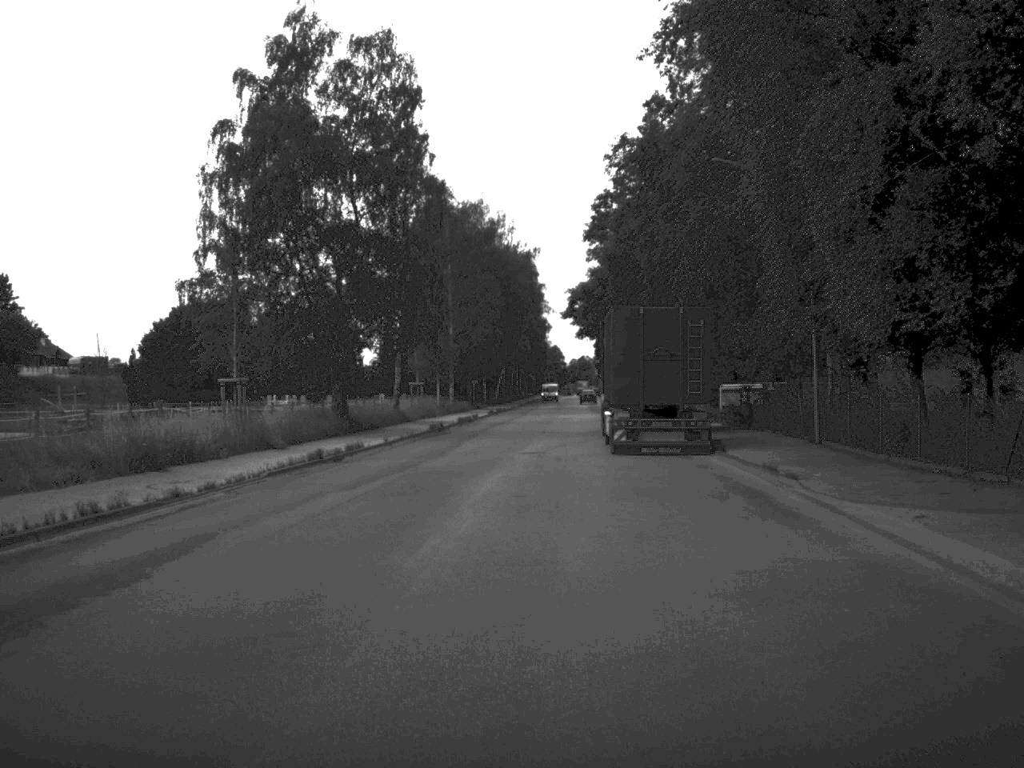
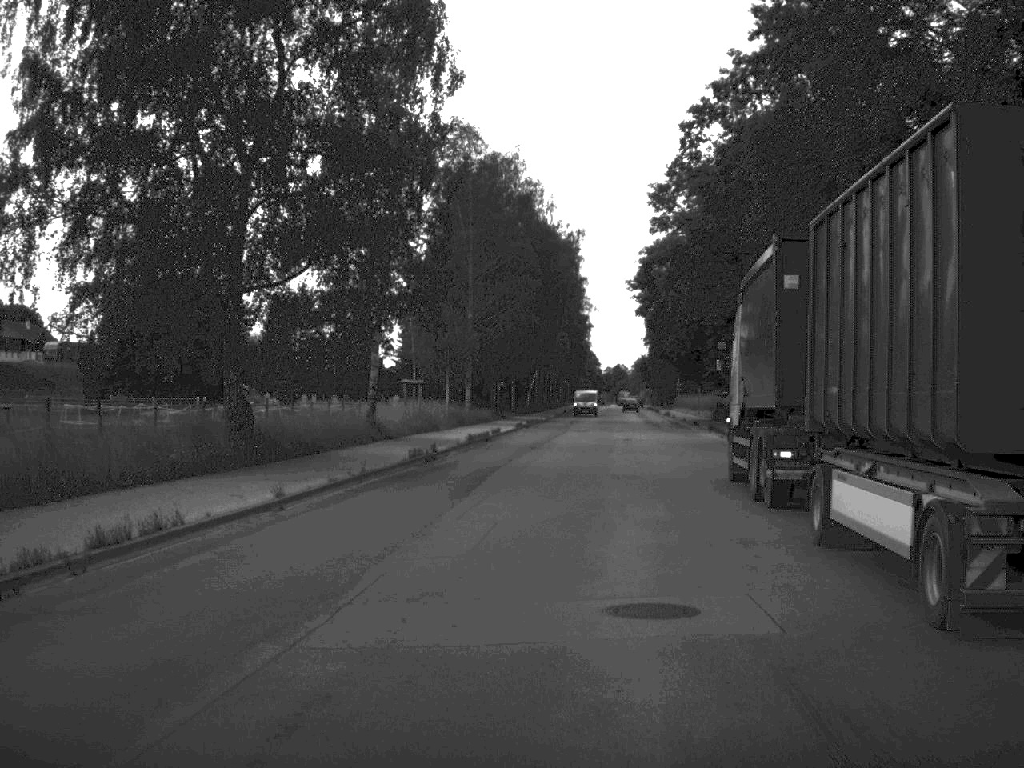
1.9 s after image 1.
(-0.5, +23.4) m; -1°
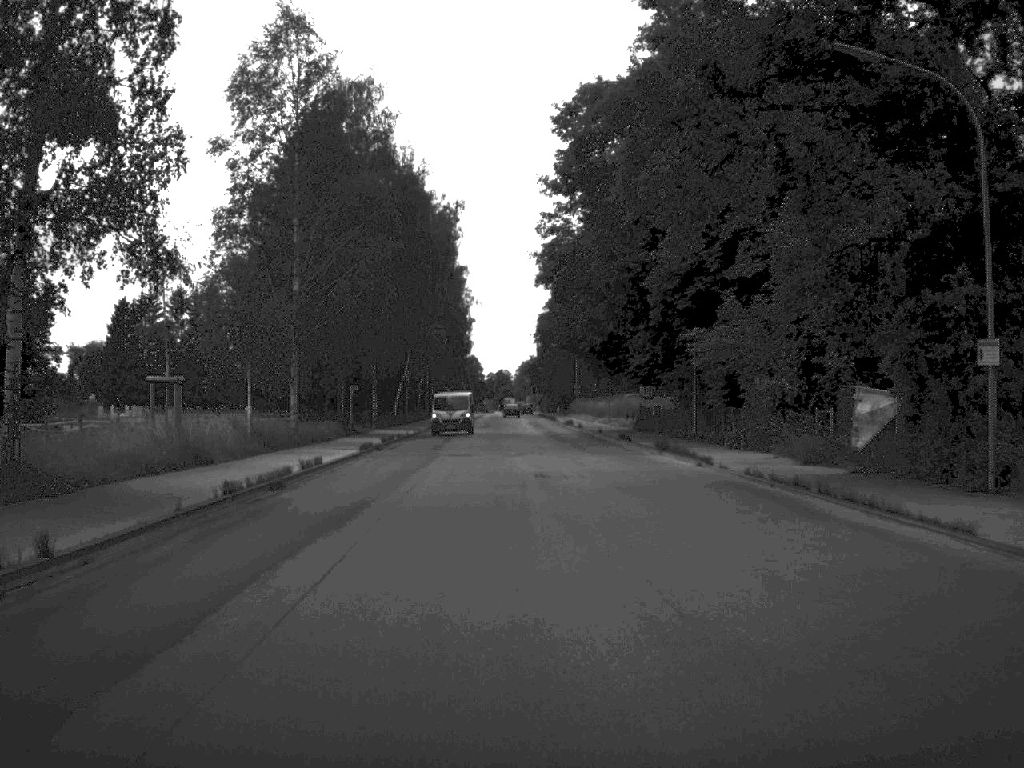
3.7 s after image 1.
(+1.0, +22.6) m; +5°
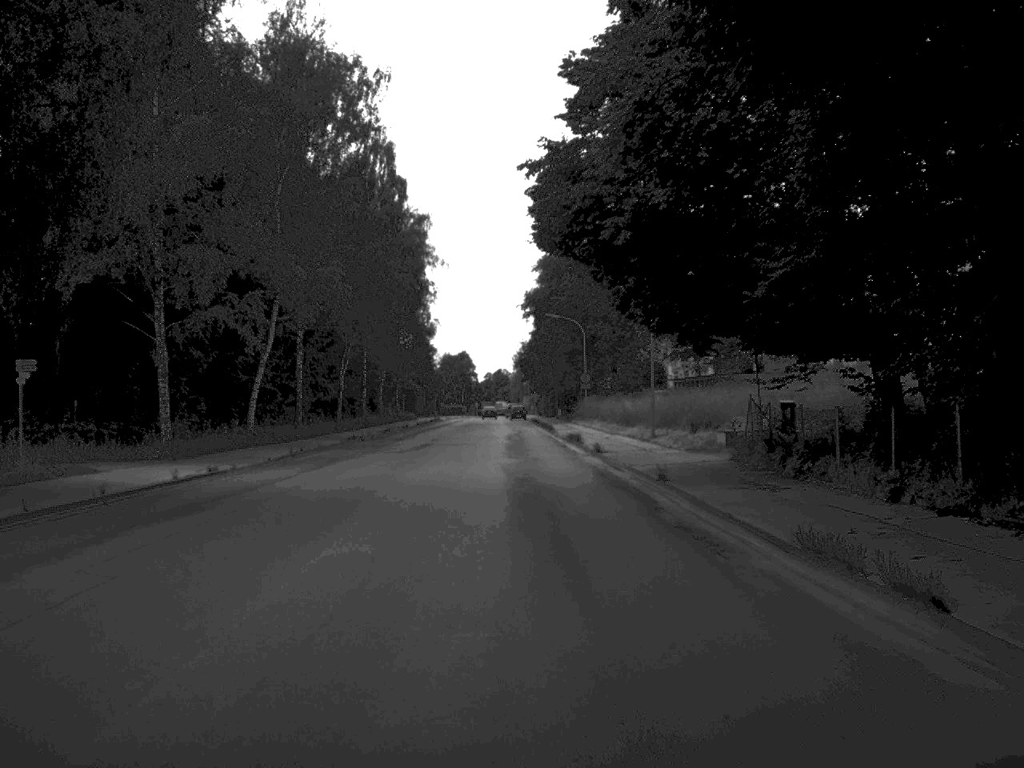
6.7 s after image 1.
(+1.3, +42.7) m; -1°
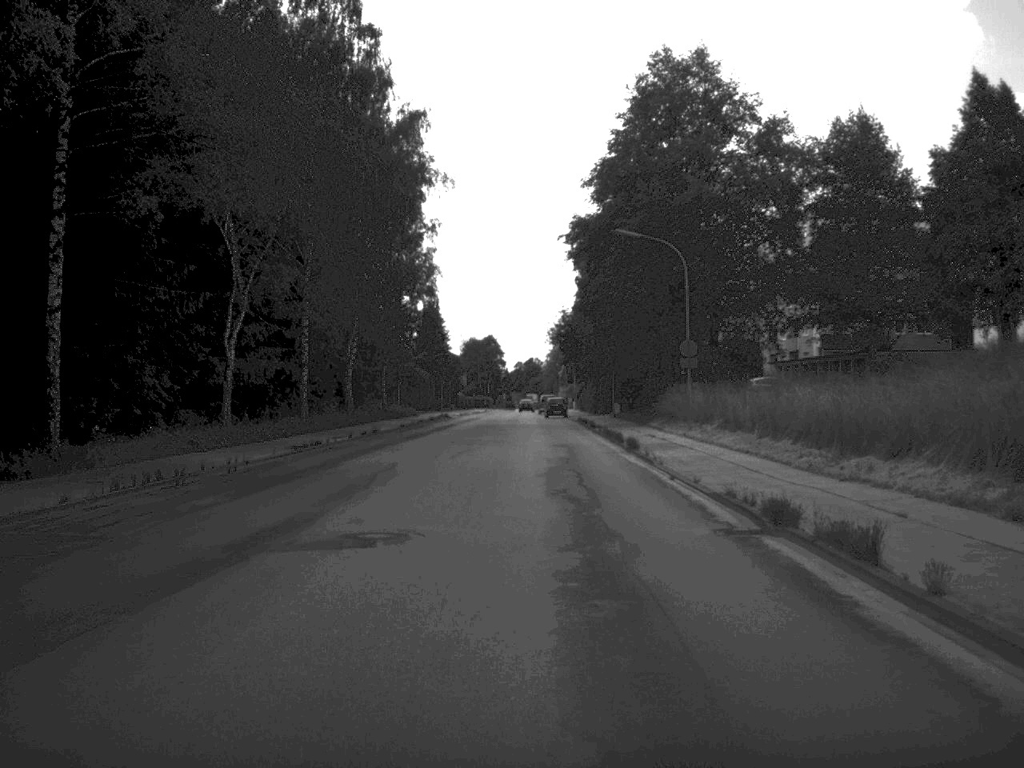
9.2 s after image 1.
(-0.7, +36.7) m; -2°
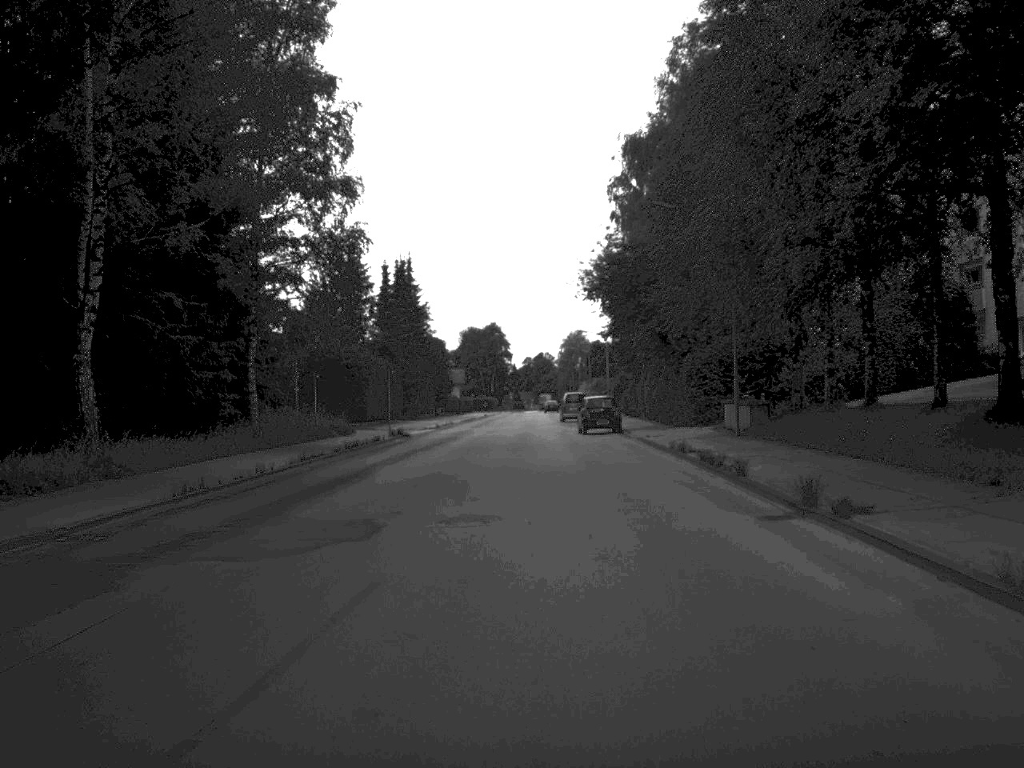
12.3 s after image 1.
(-0.4, +43.9) m; -1°
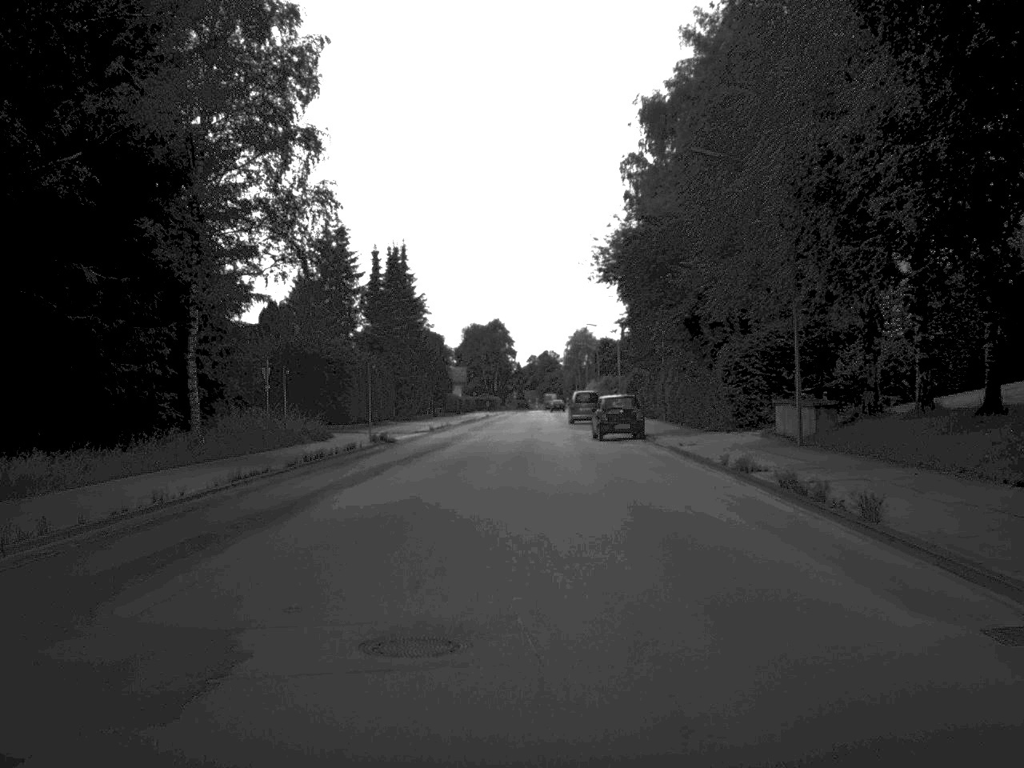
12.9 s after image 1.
(0.0, +8.0) m; 0°
